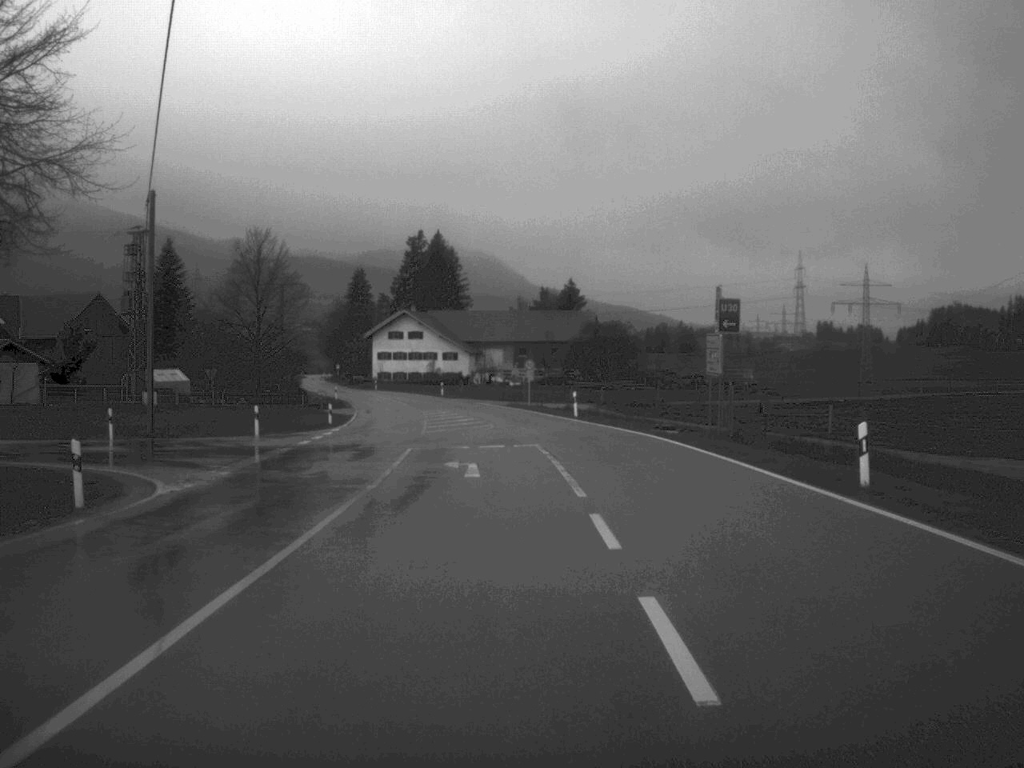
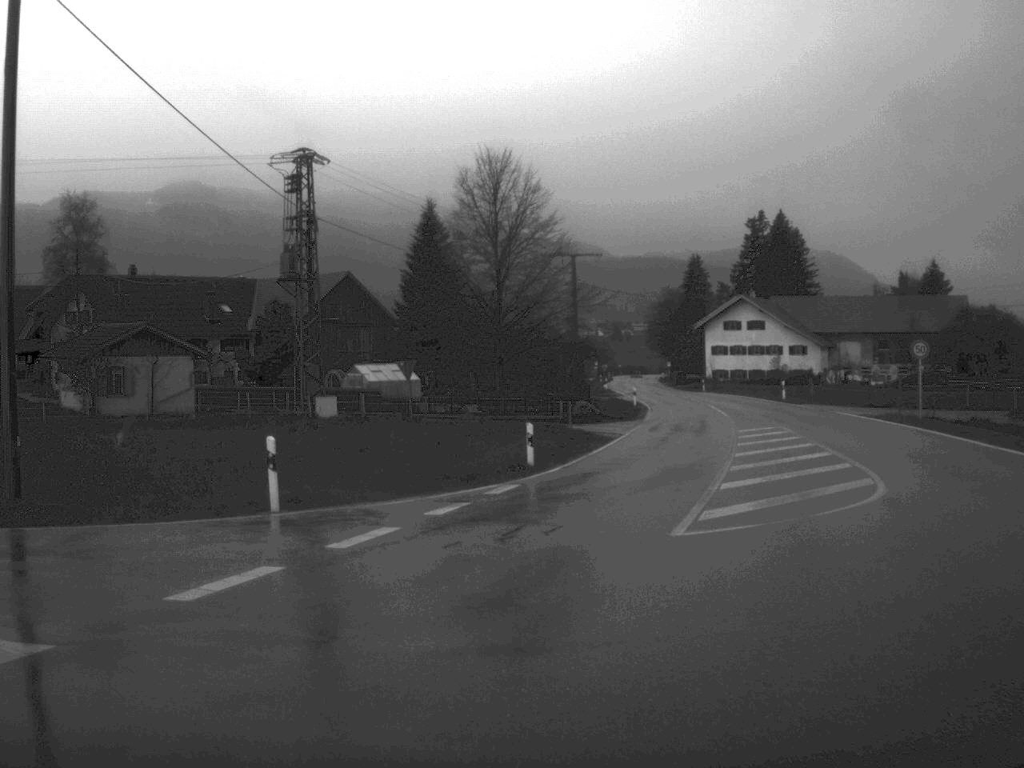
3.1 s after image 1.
(-0.8, +27.7) m; -17°
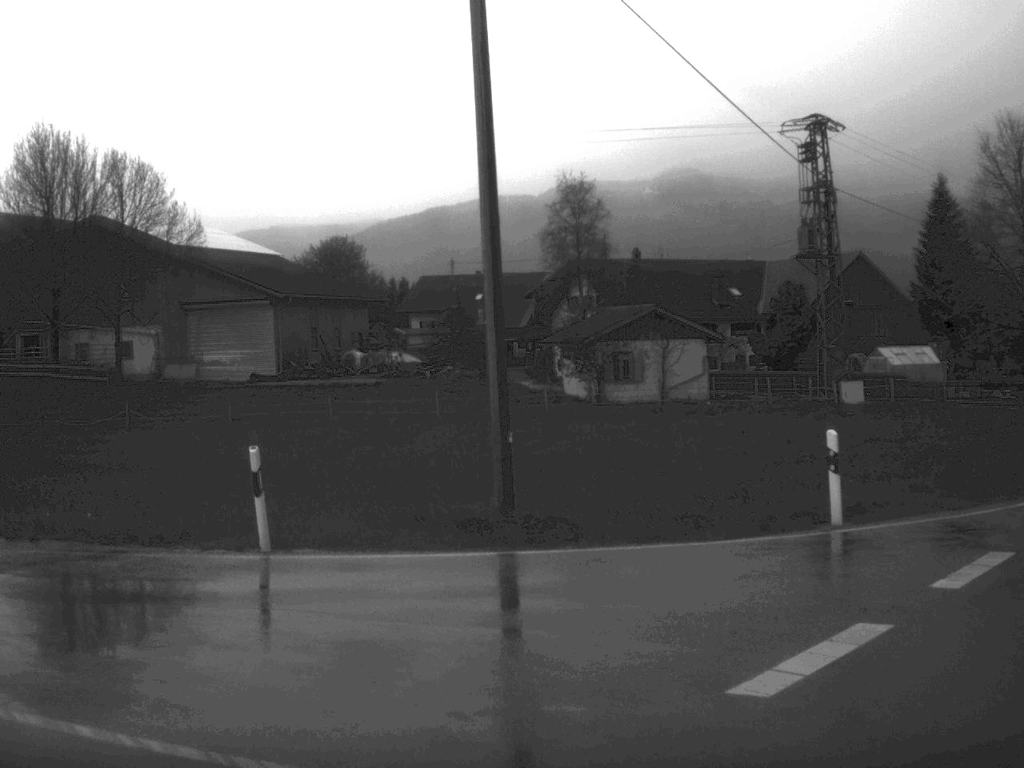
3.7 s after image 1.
(-0.7, +3.6) m; -23°
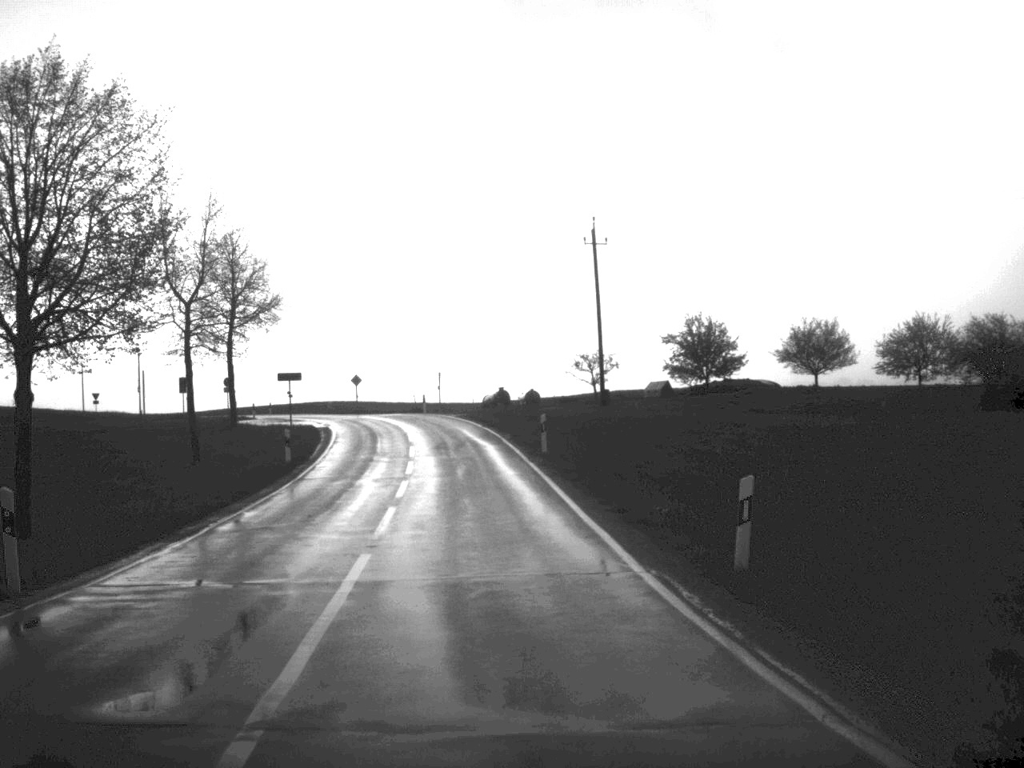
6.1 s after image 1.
(-11.9, +12.5) m; -64°
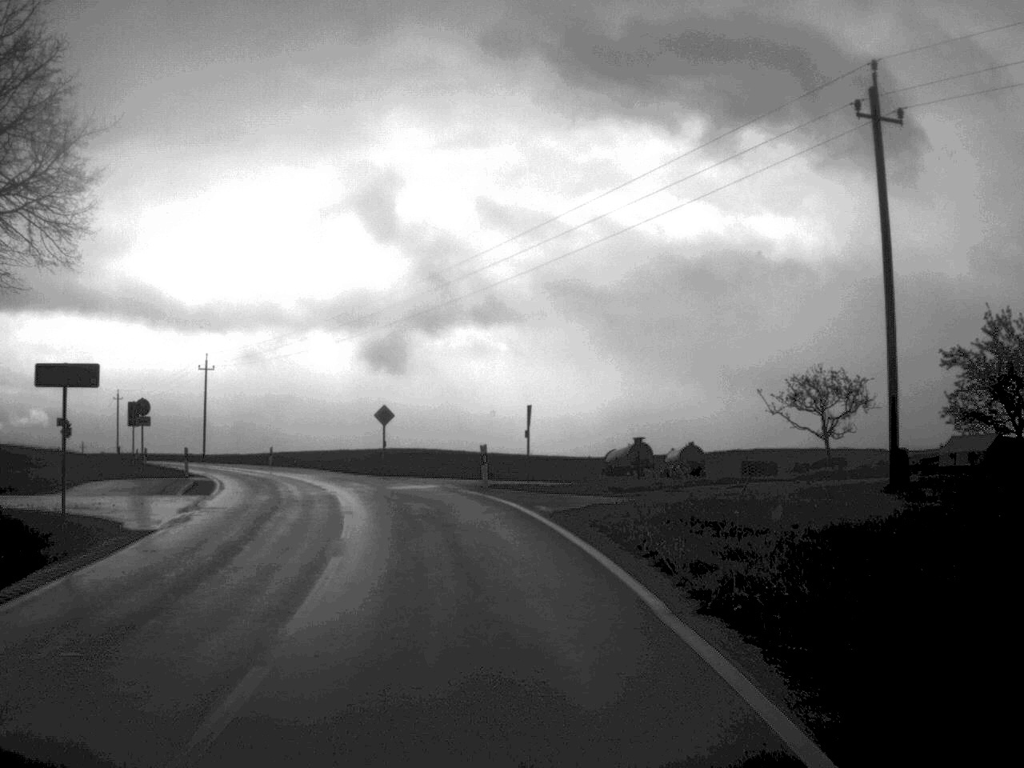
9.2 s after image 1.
(-1.8, +36.8) m; -5°
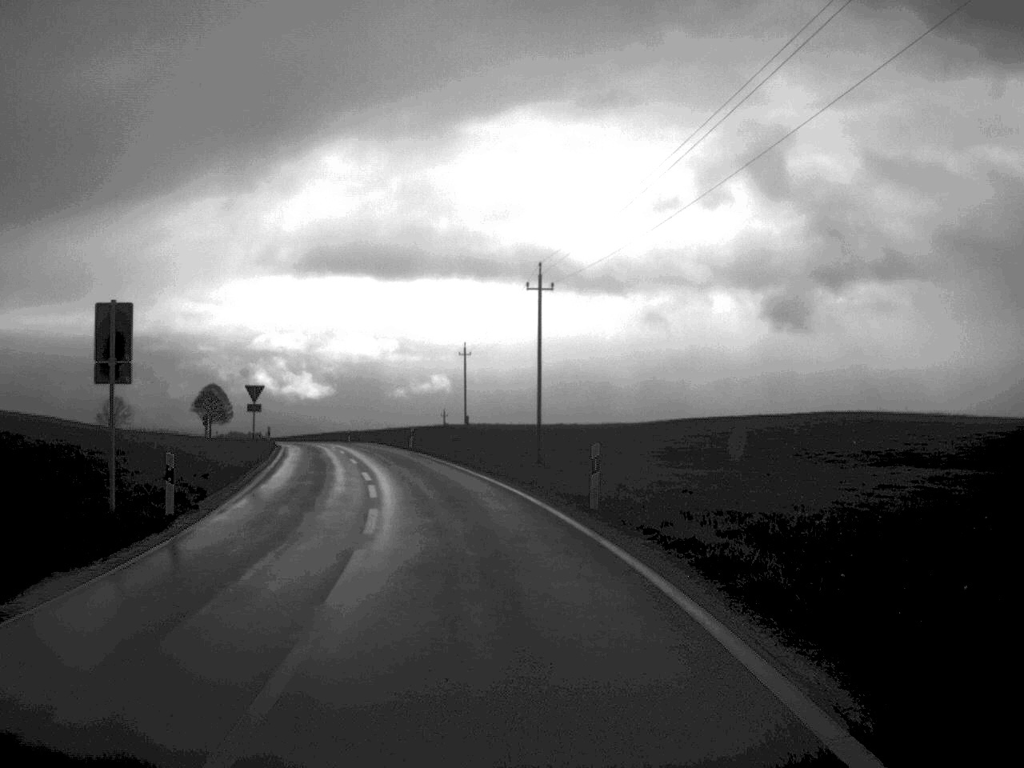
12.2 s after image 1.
(-7.8, +46.7) m; -19°
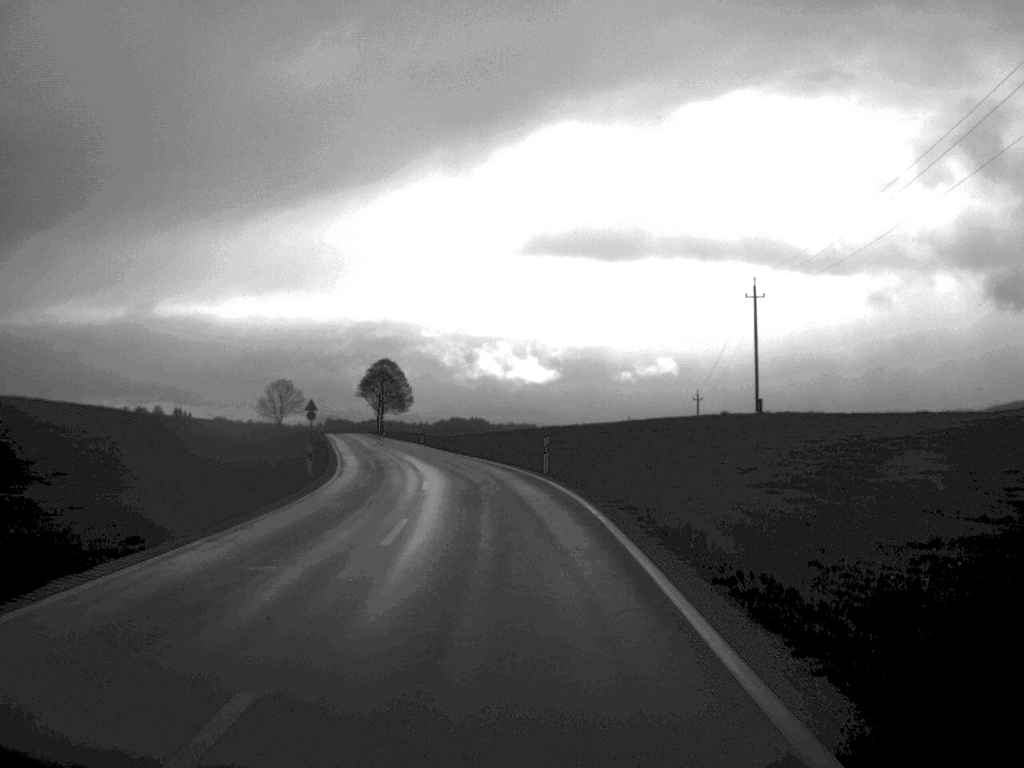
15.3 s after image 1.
(-7.2, +59.6) m; -10°
